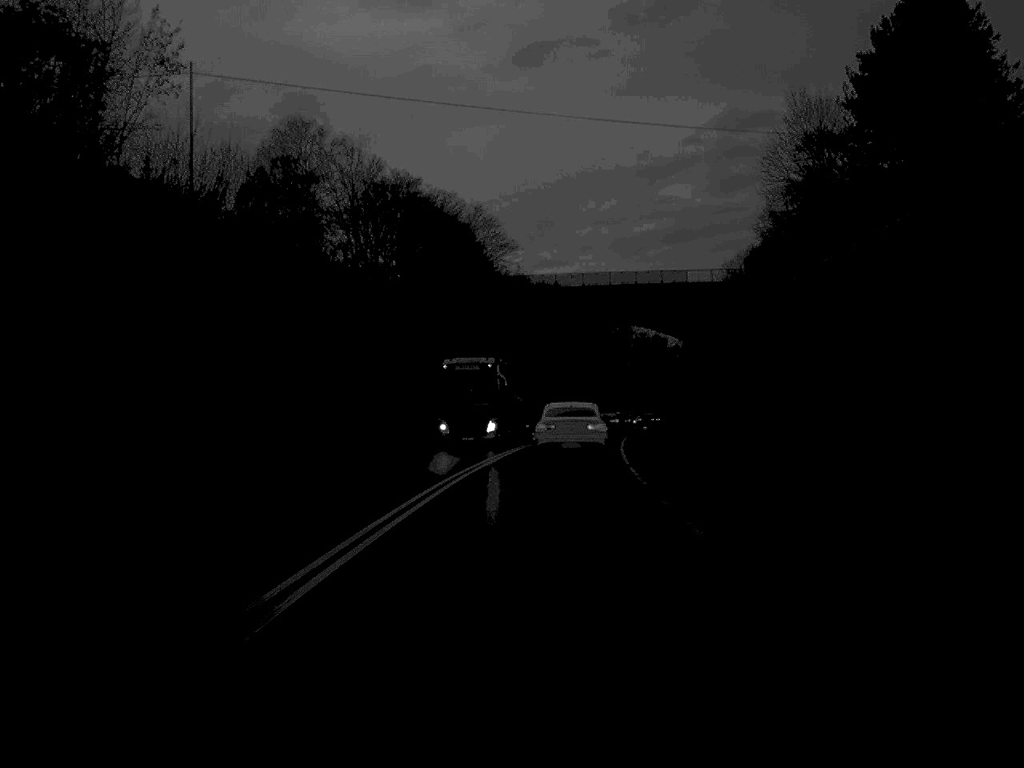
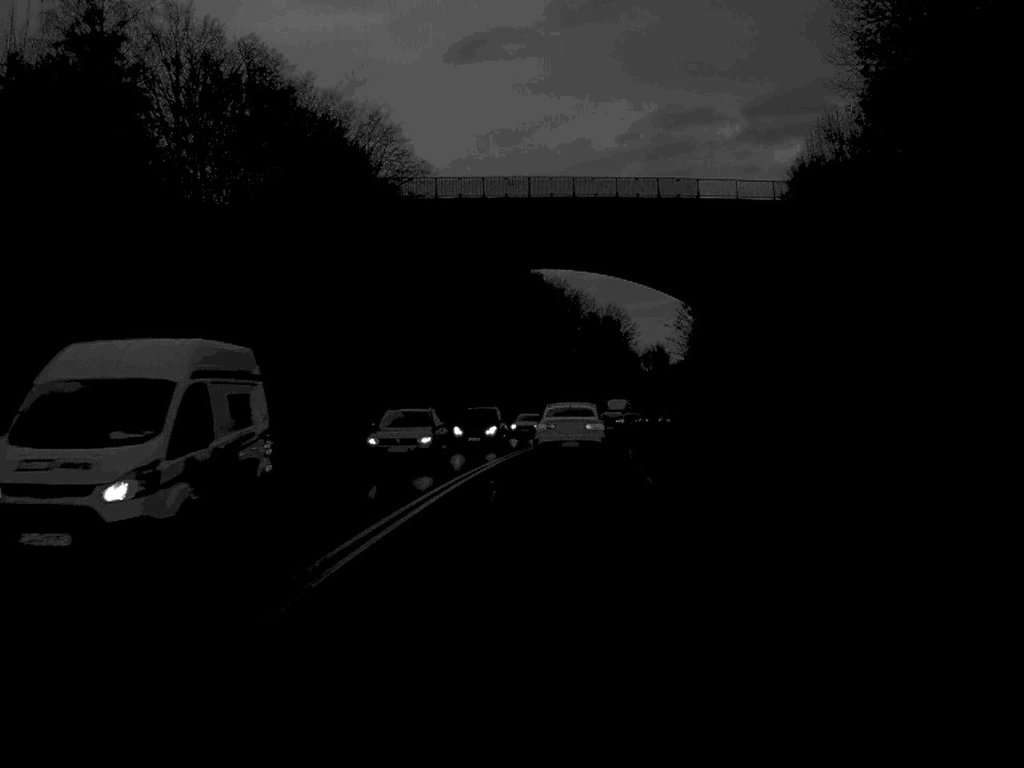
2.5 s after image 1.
(+1.1, +40.5) m; +3°
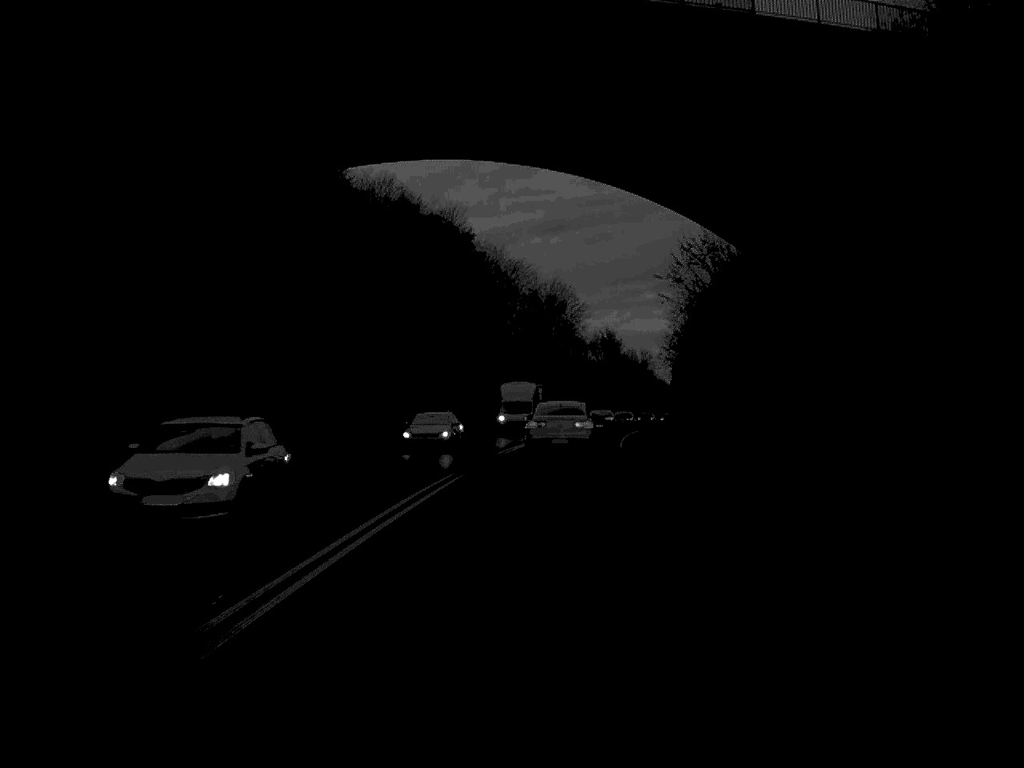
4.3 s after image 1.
(+0.8, +29.9) m; +3°
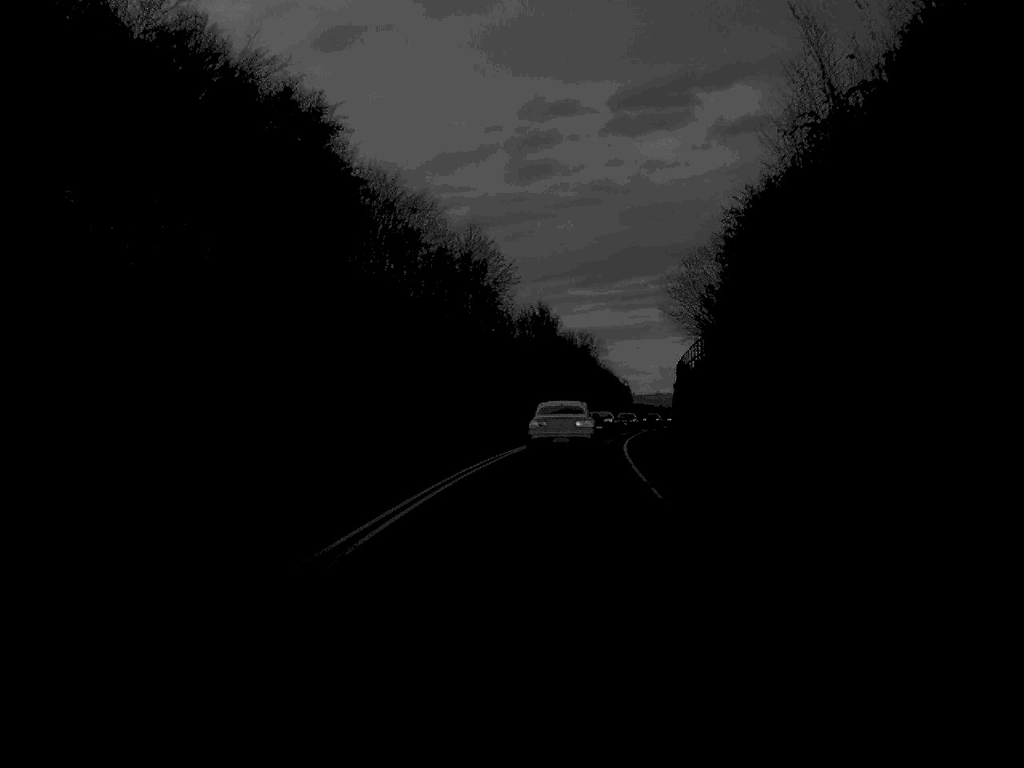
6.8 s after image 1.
(+1.3, +43.0) m; +4°
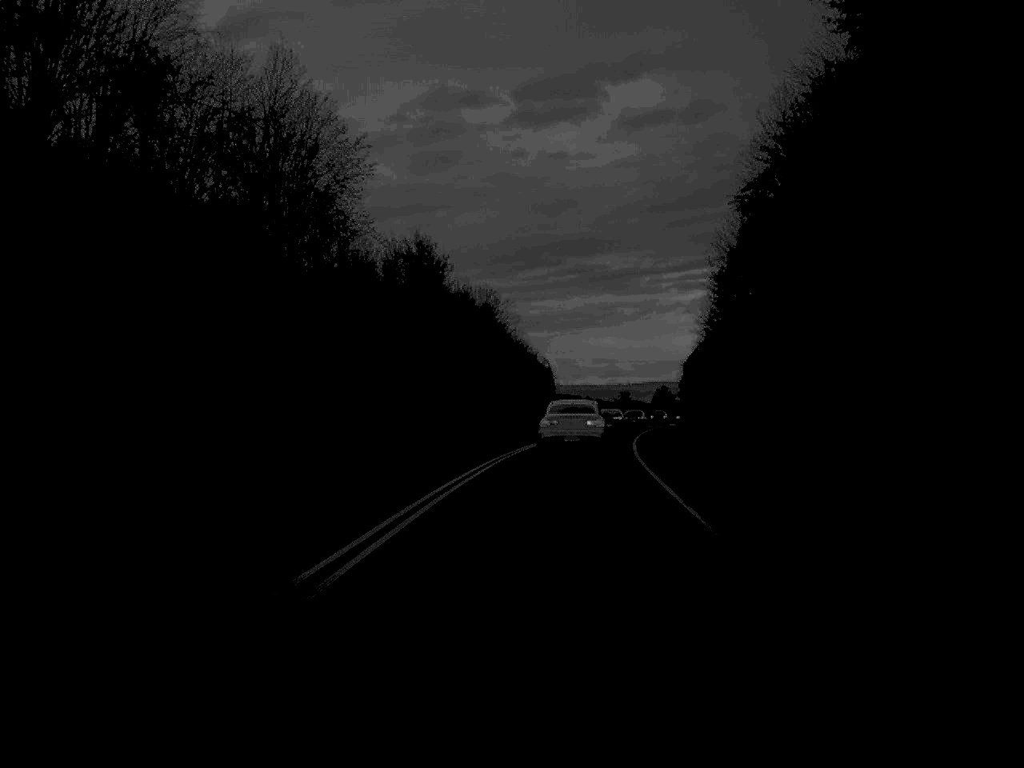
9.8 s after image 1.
(+2.2, +54.7) m; +5°
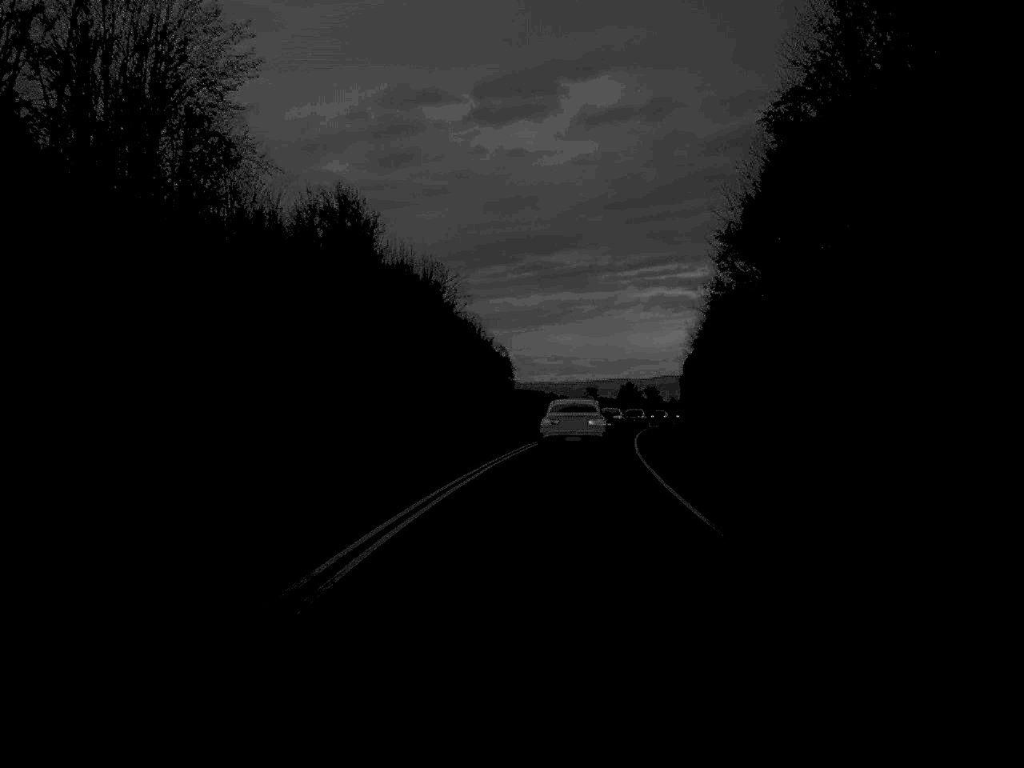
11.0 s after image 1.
(+0.3, +20.8) m; +2°
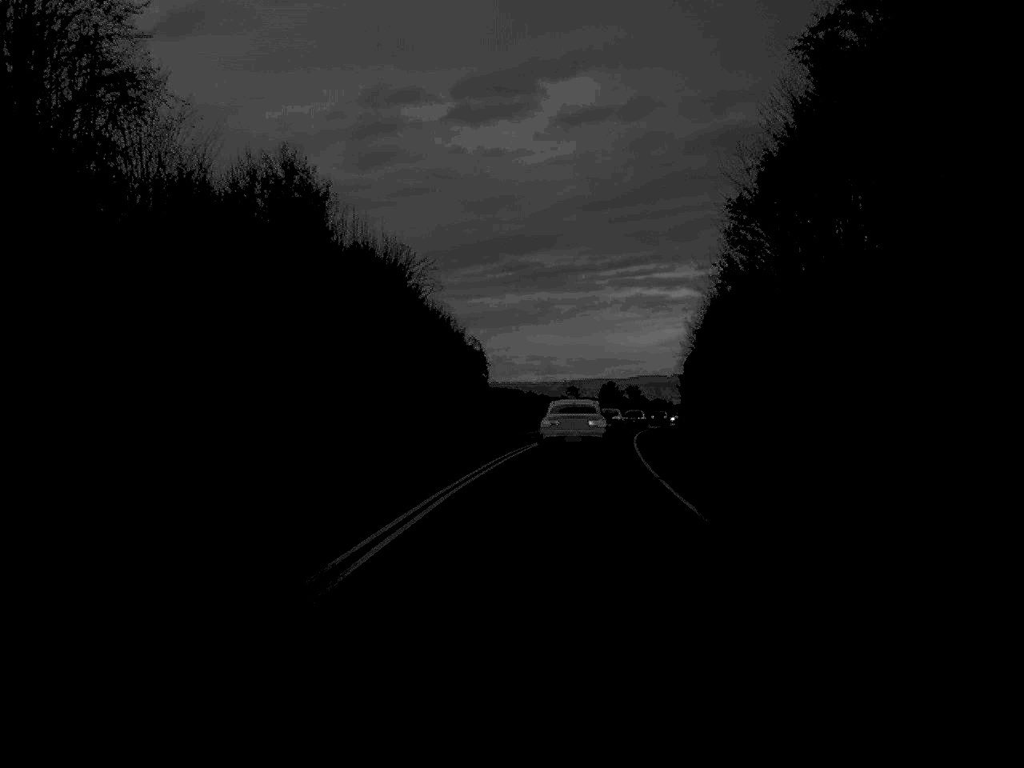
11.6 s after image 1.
(+0.1, +10.9) m; +1°
